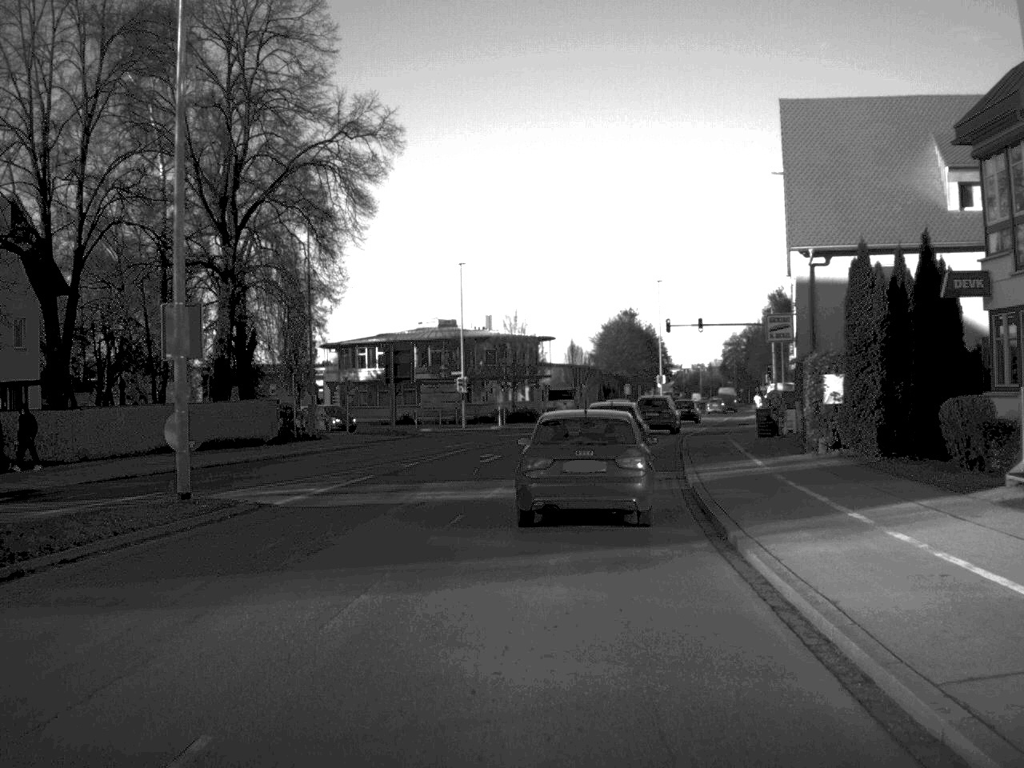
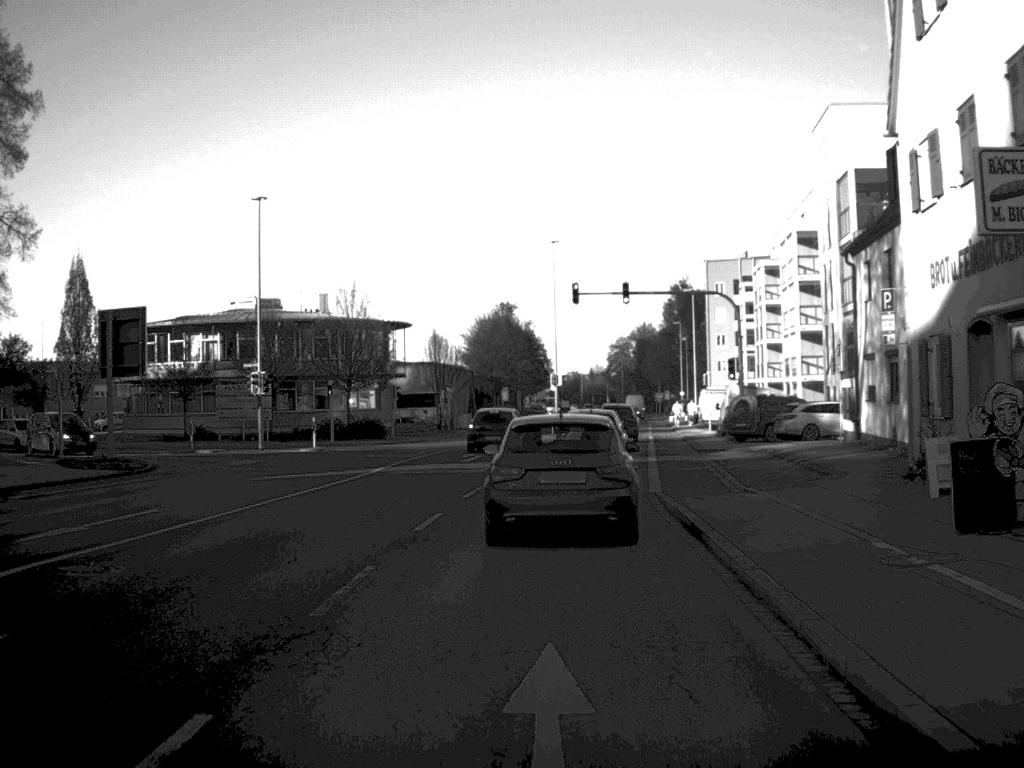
(+1.6, +28.1) m; +5°
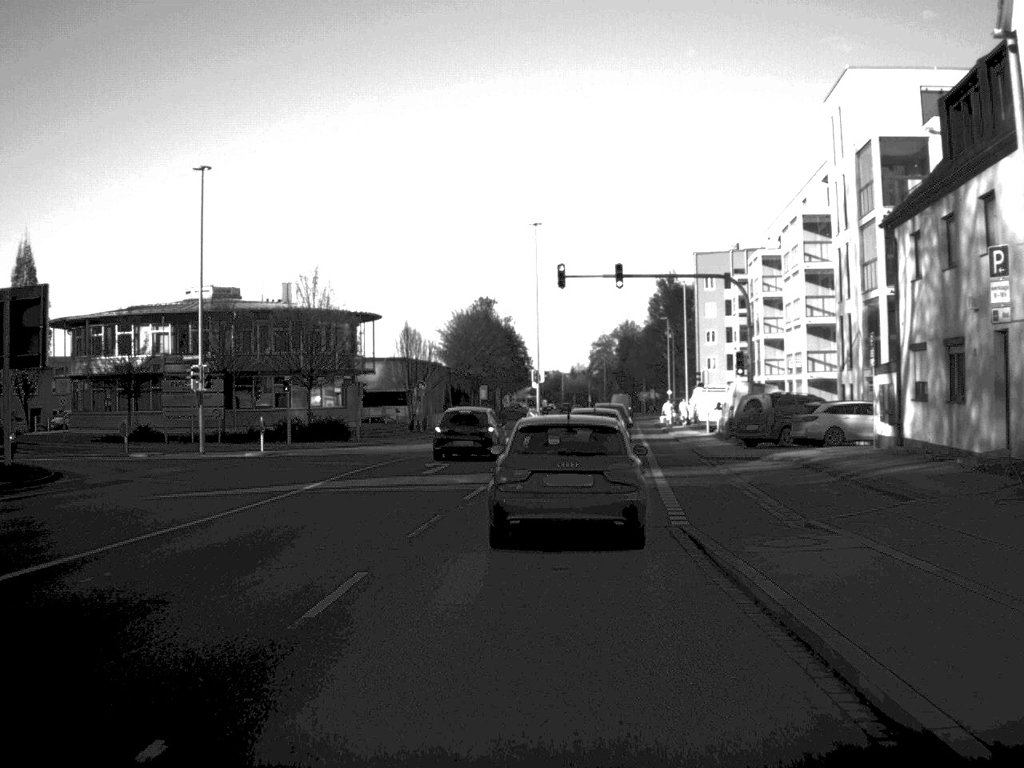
(+0.1, +6.5) m; +1°
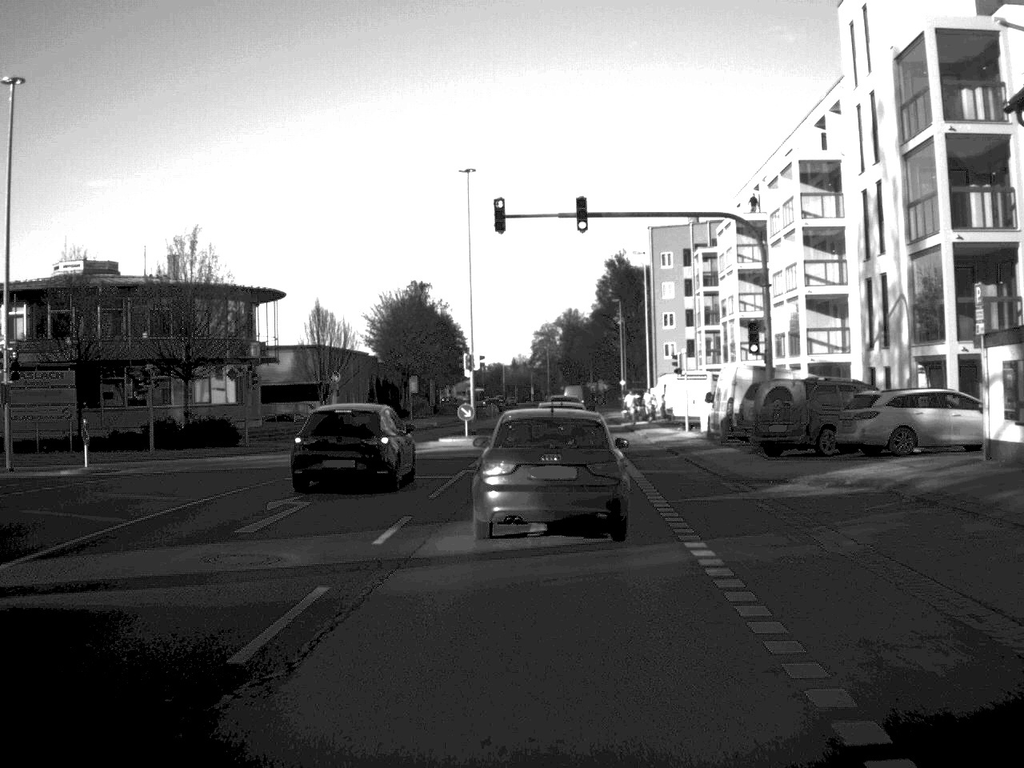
(+0.3, +13.1) m; +3°
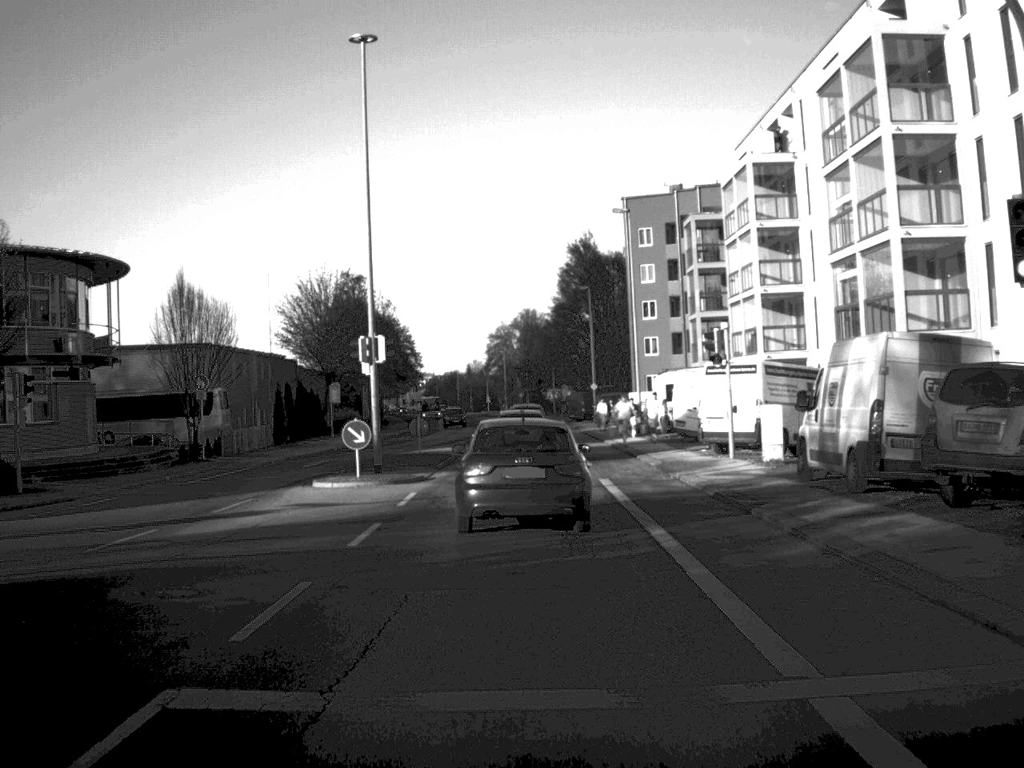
(+0.4, +19.9) m; +2°
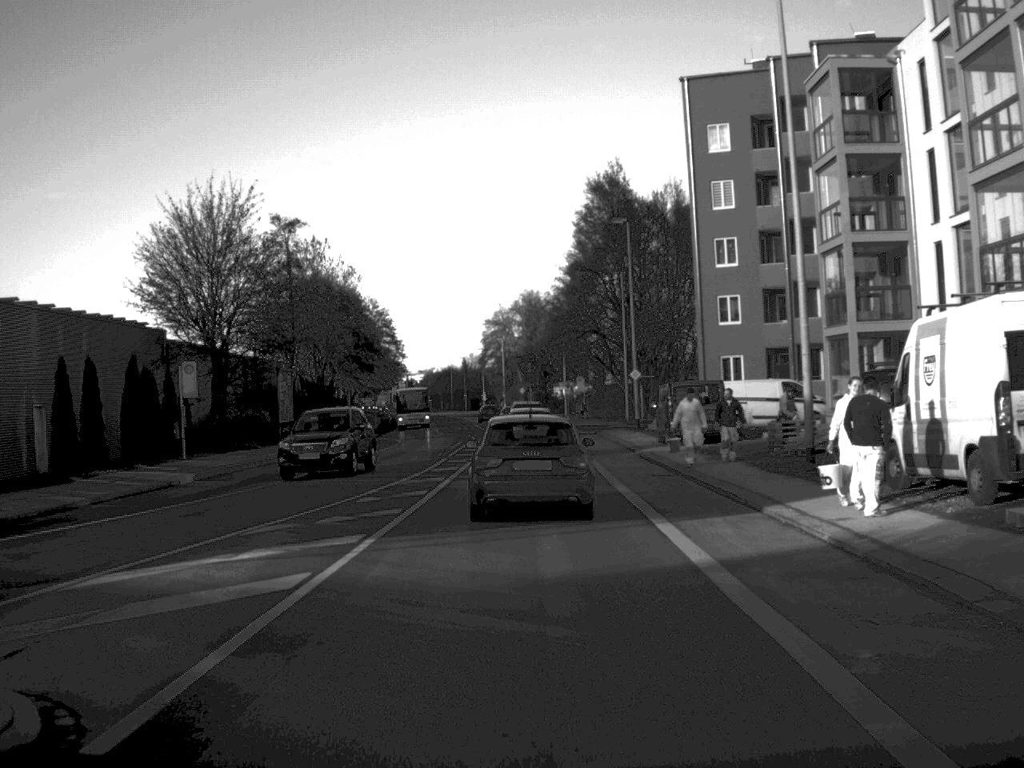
(-0.2, +34.6) m; 0°
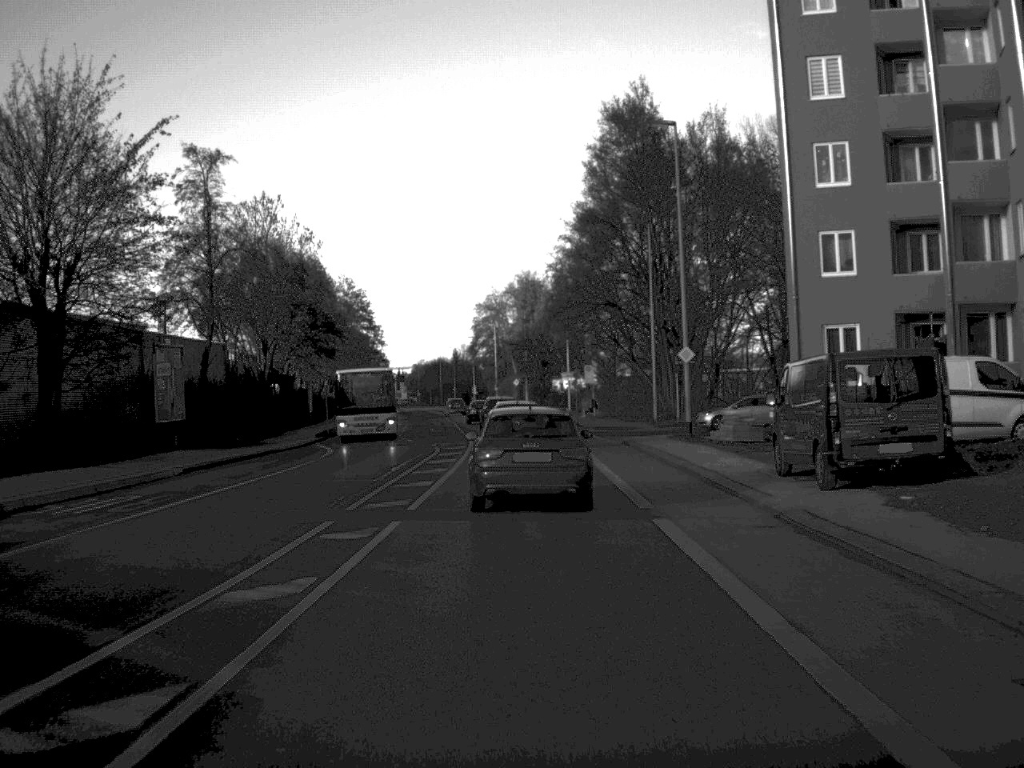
(0.0, +21.1) m; 0°
